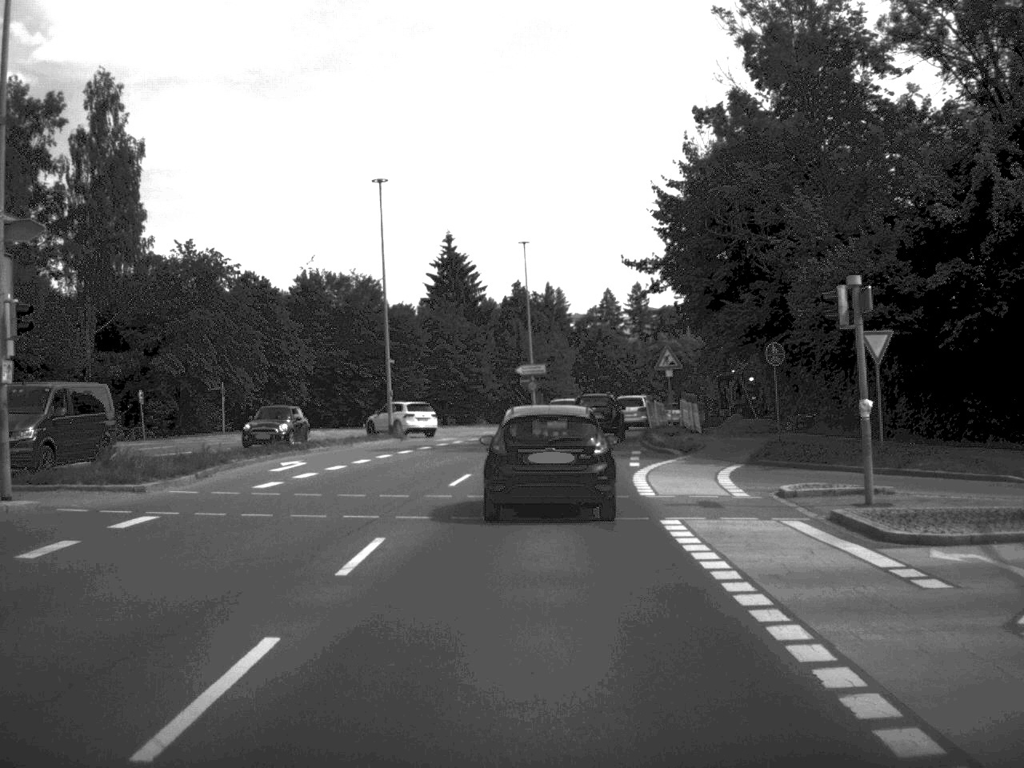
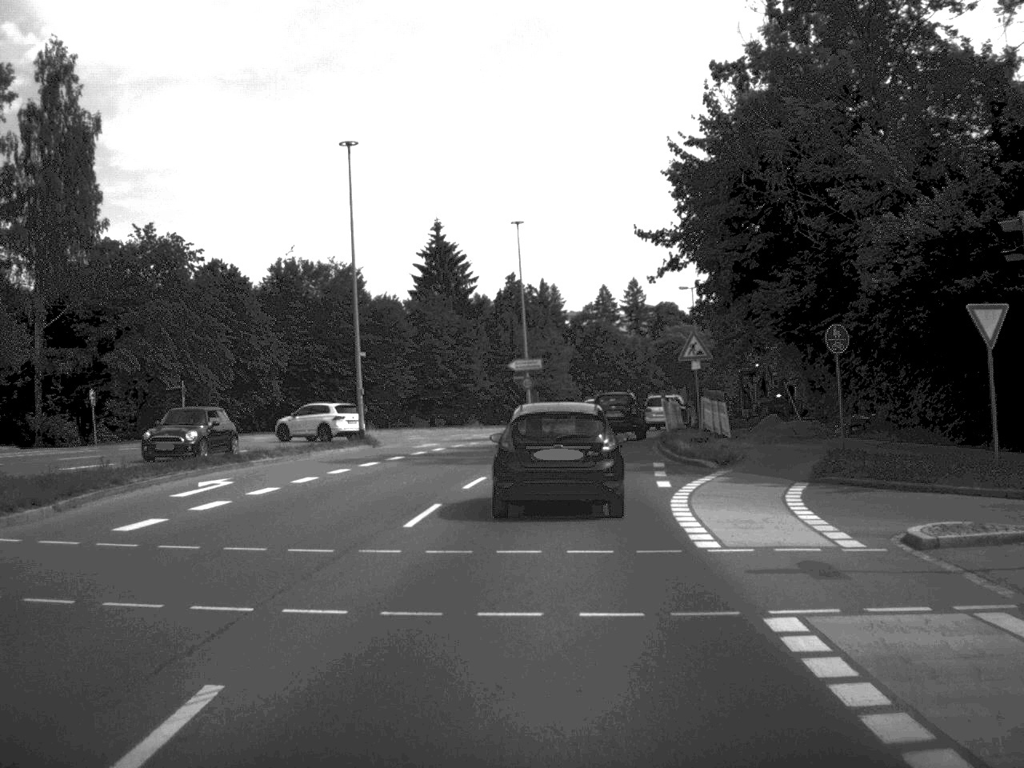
(0.0, +7.4) m; 0°
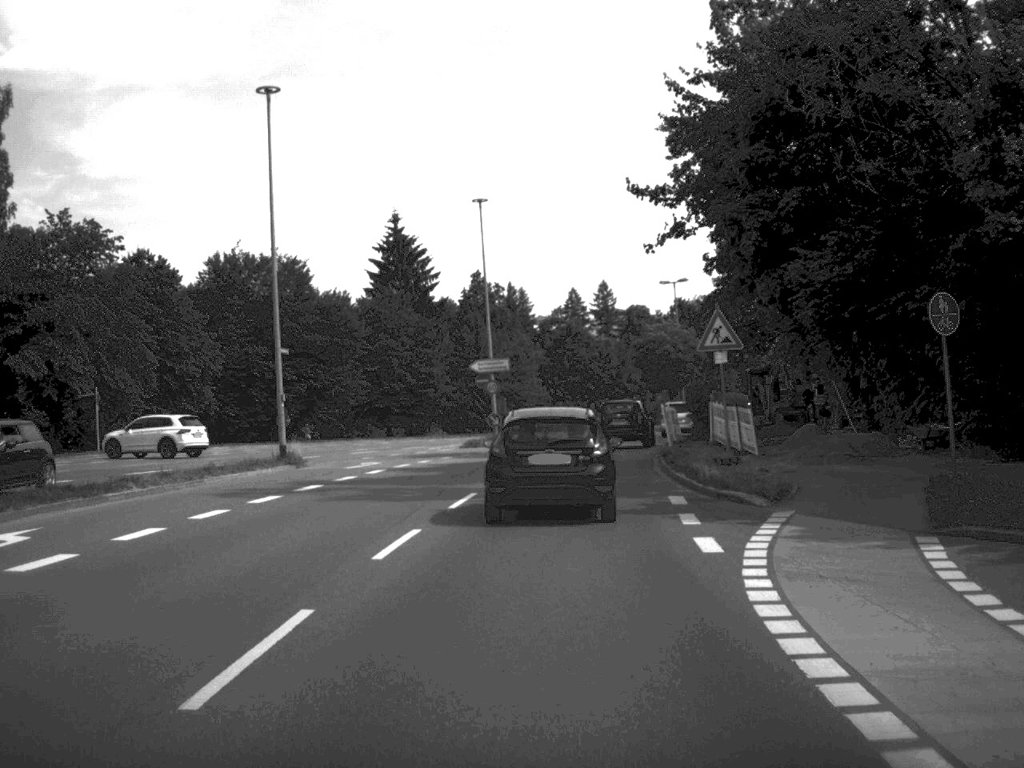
(+0.1, +8.8) m; +1°
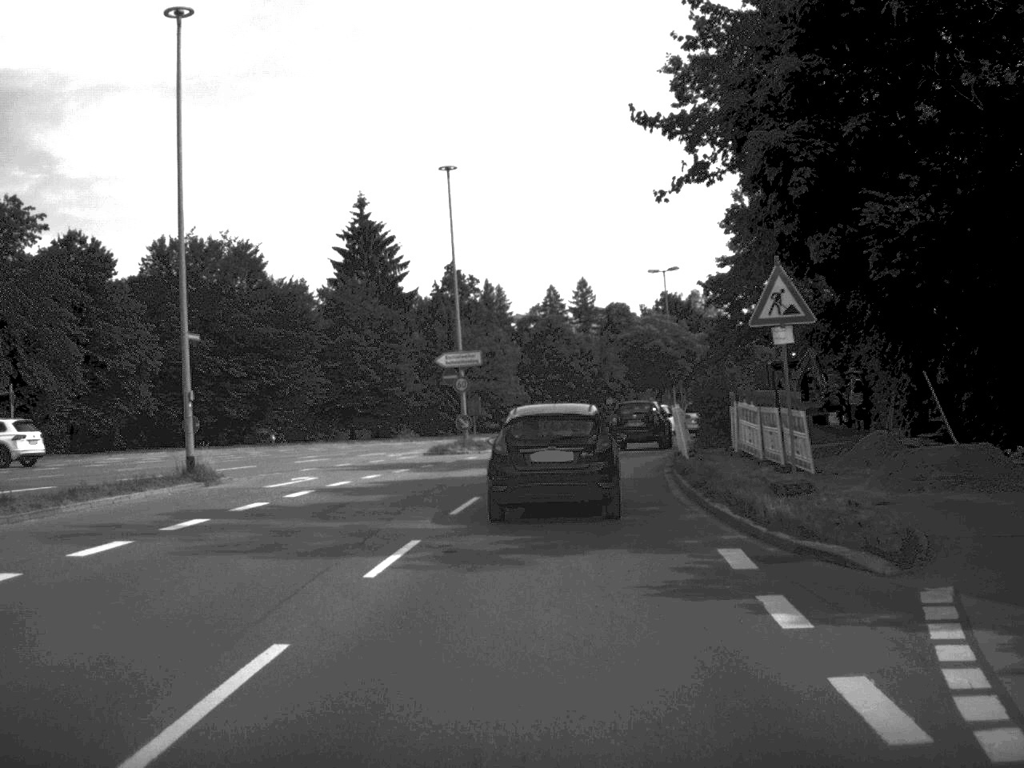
(+0.1, +7.4) m; +1°
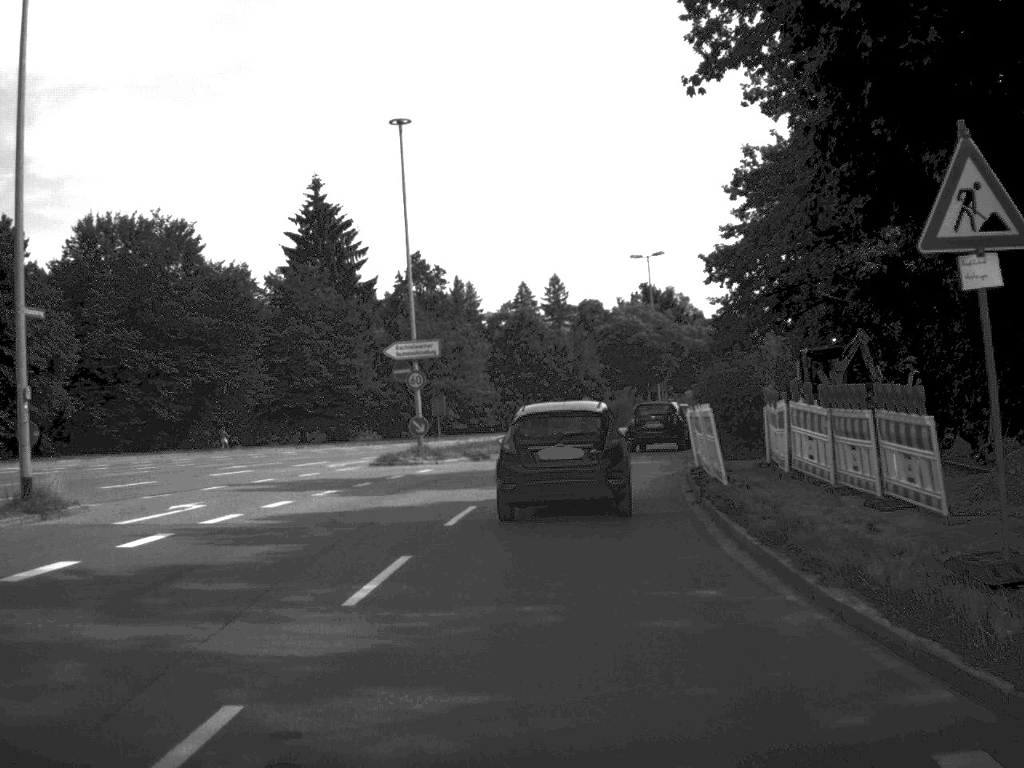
(+0.1, +7.7) m; +1°
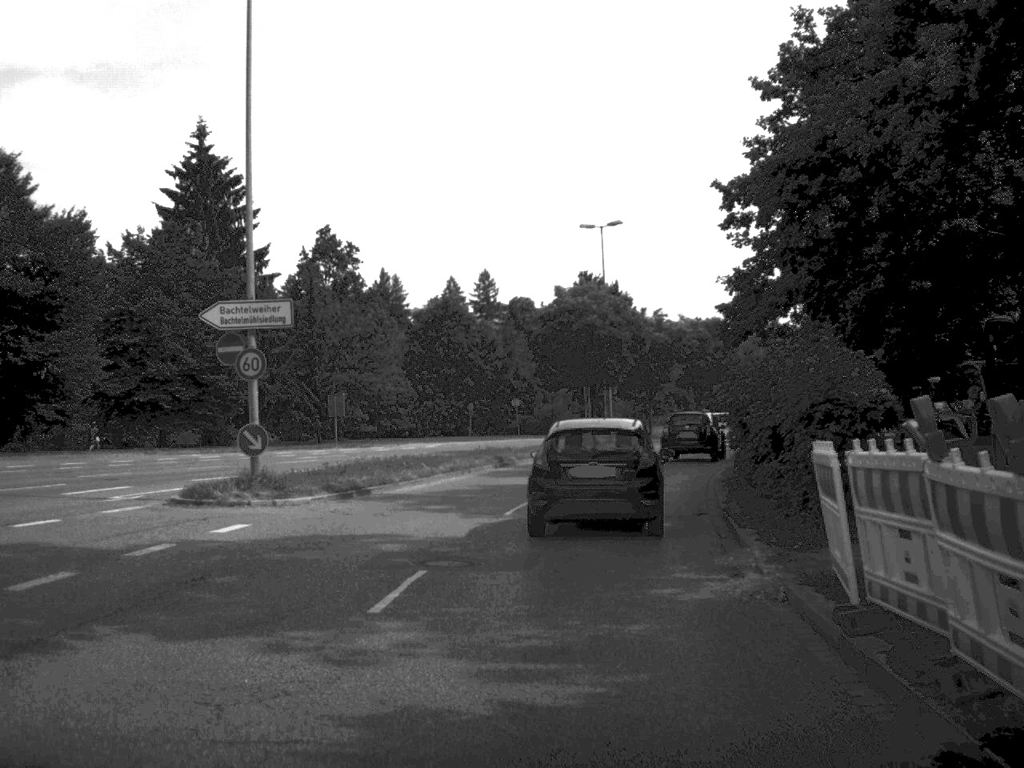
(+0.4, +14.6) m; +3°
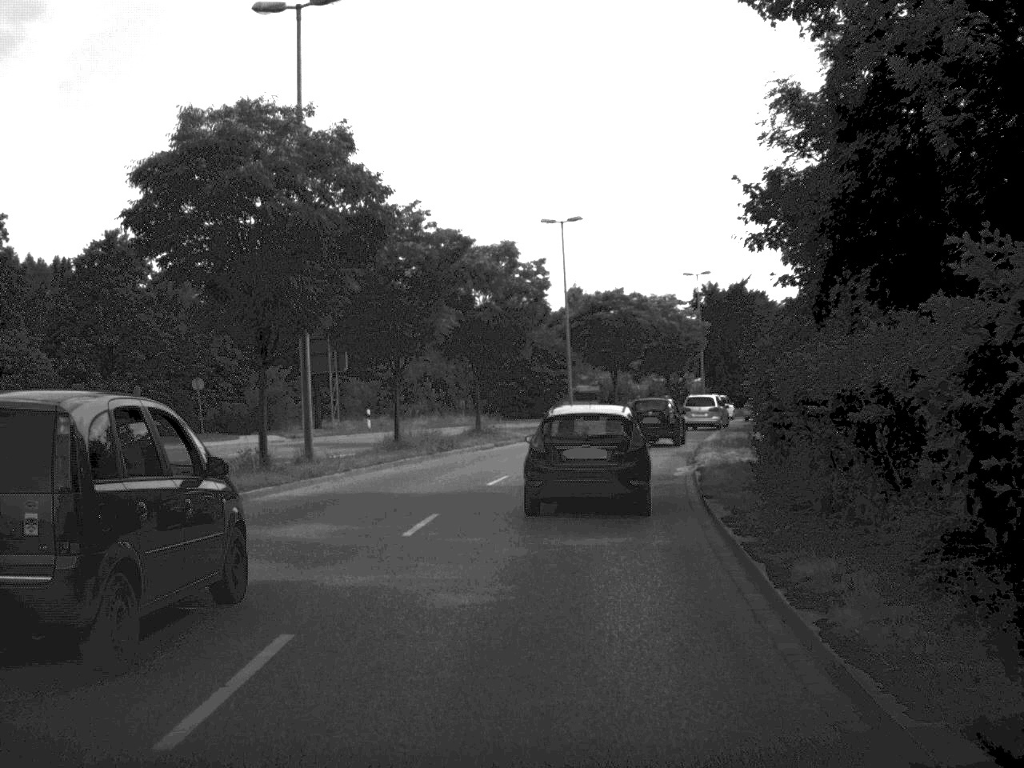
(+2.9, +31.1) m; +11°
